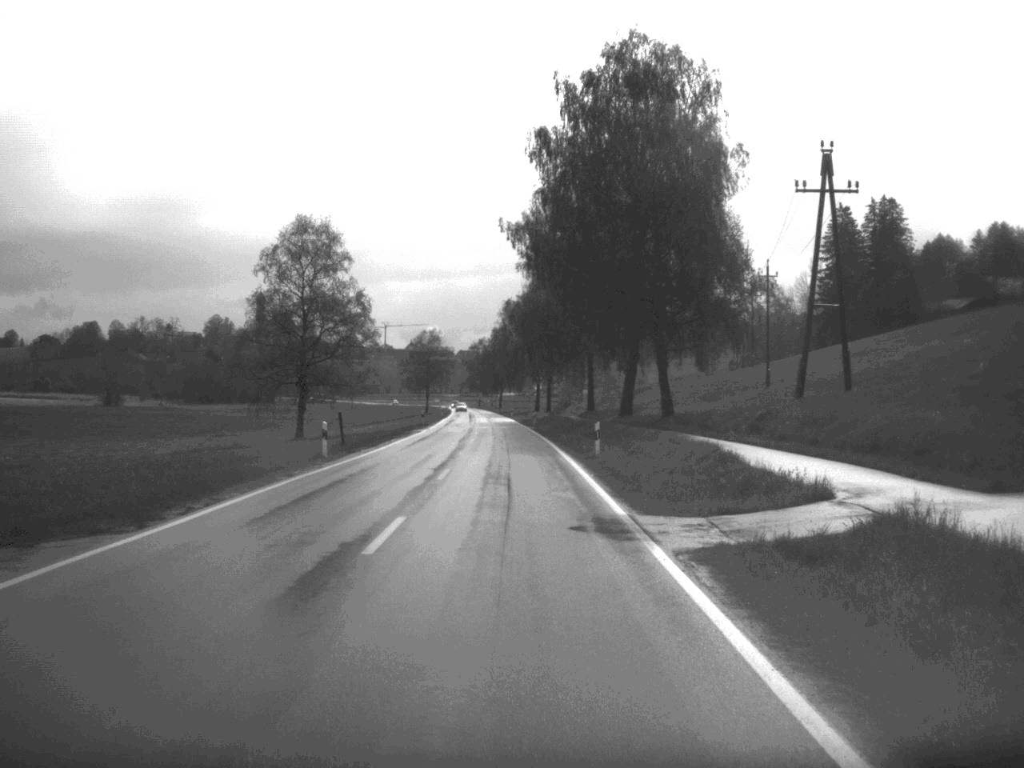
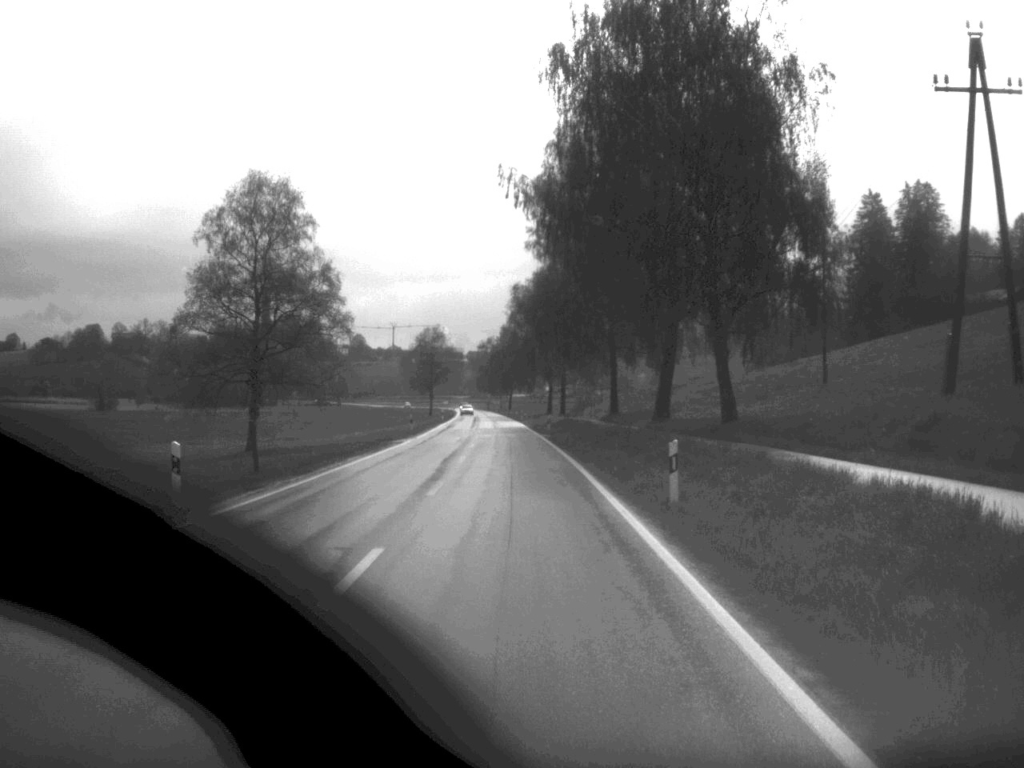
(-0.1, +15.4) m; 0°
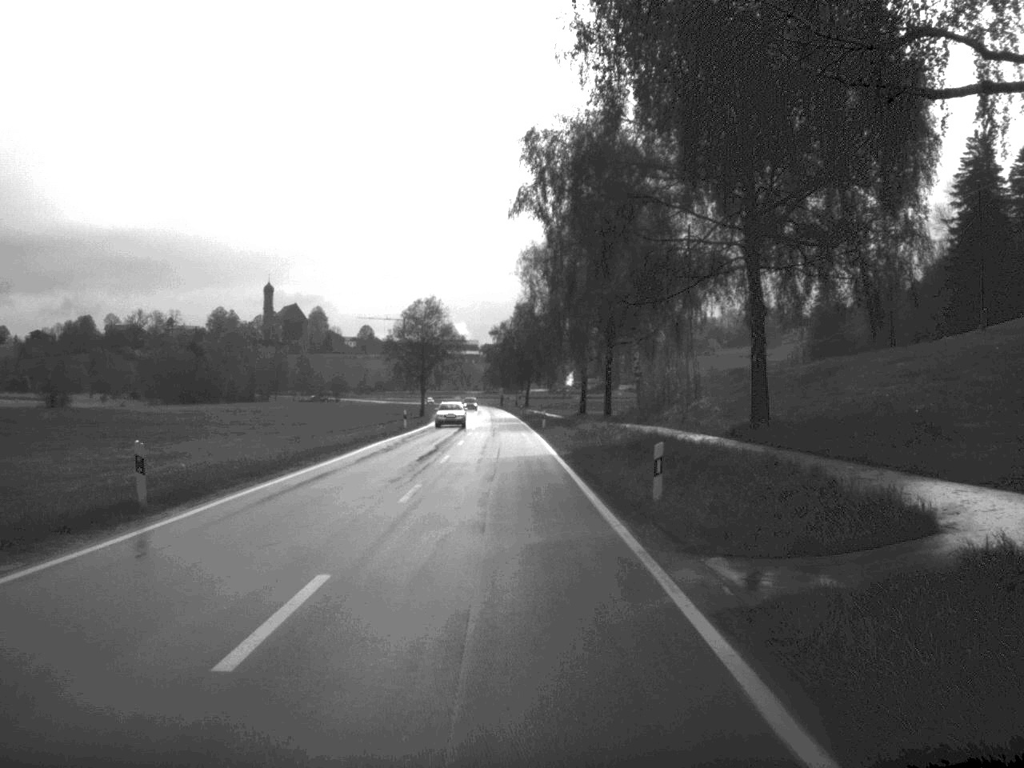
(-0.4, +49.6) m; -1°
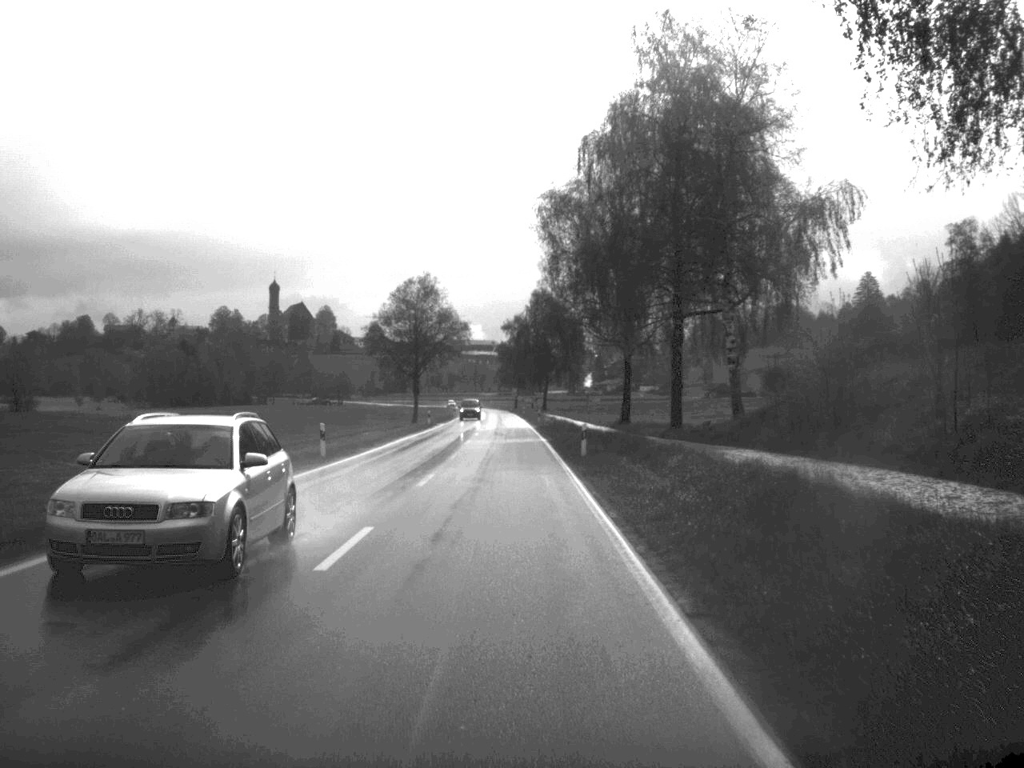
(-0.2, +31.3) m; -1°
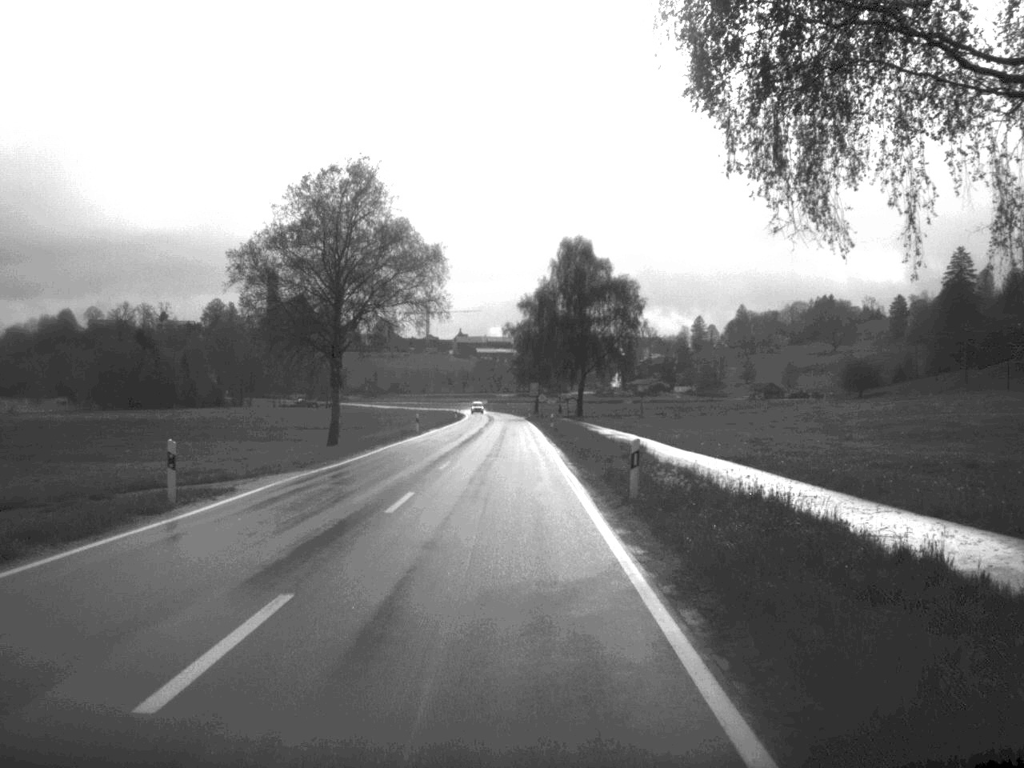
(-0.5, +64.5) m; -1°
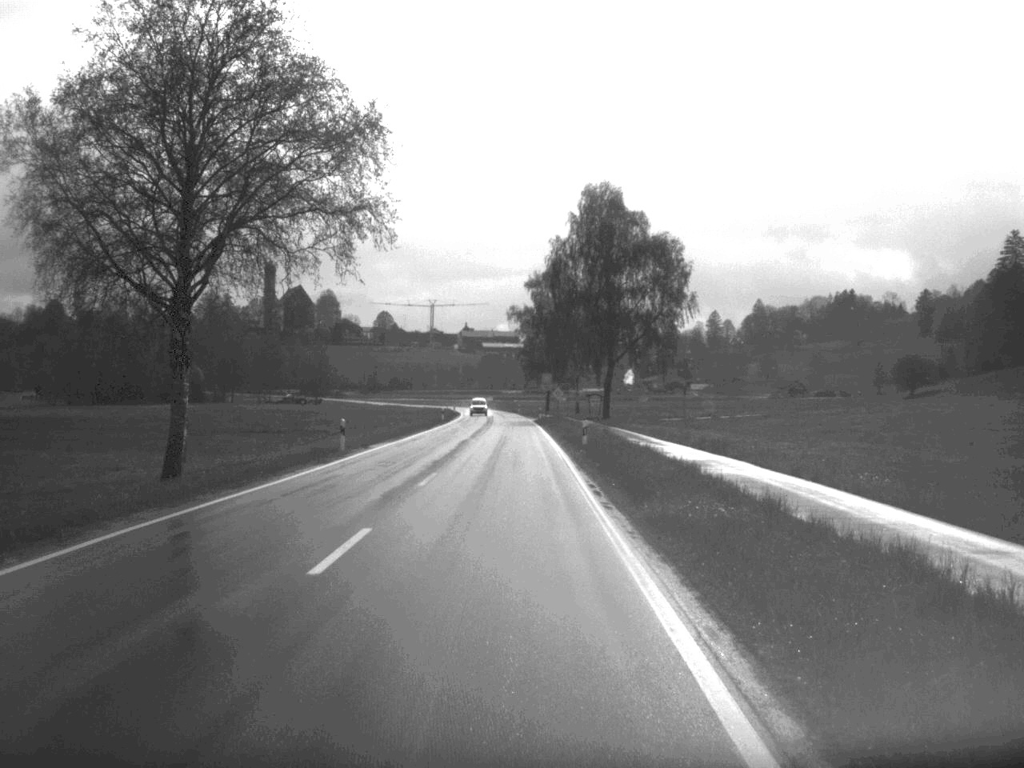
(-0.1, +30.5) m; 0°
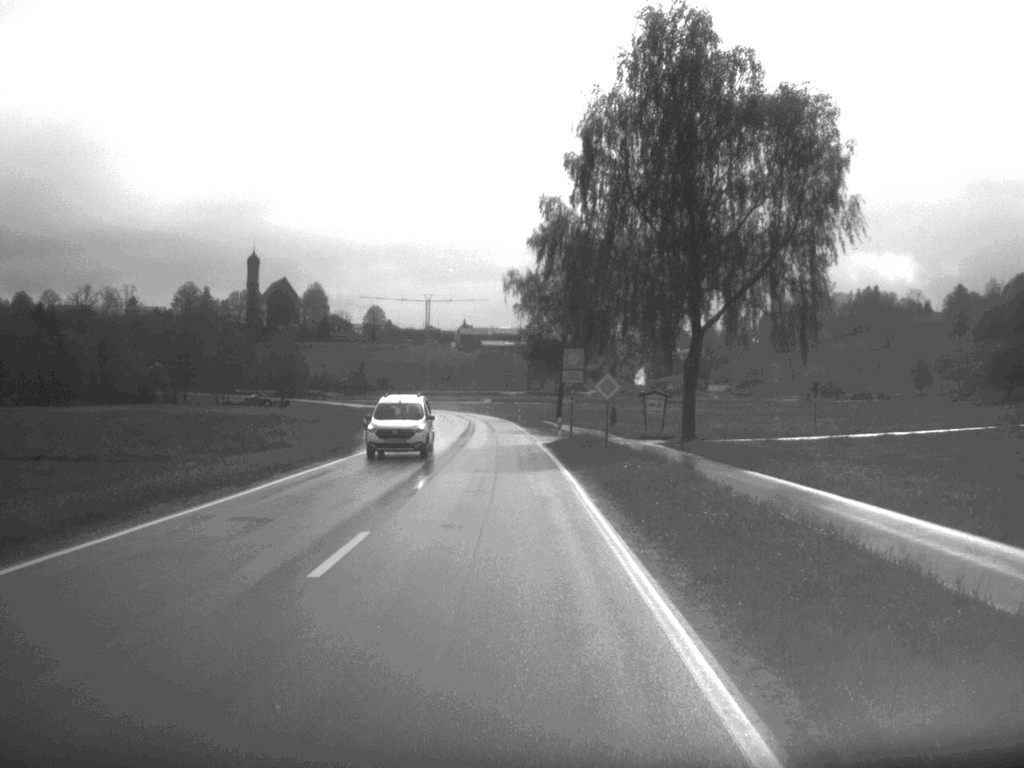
(-0.1, +47.5) m; 0°
